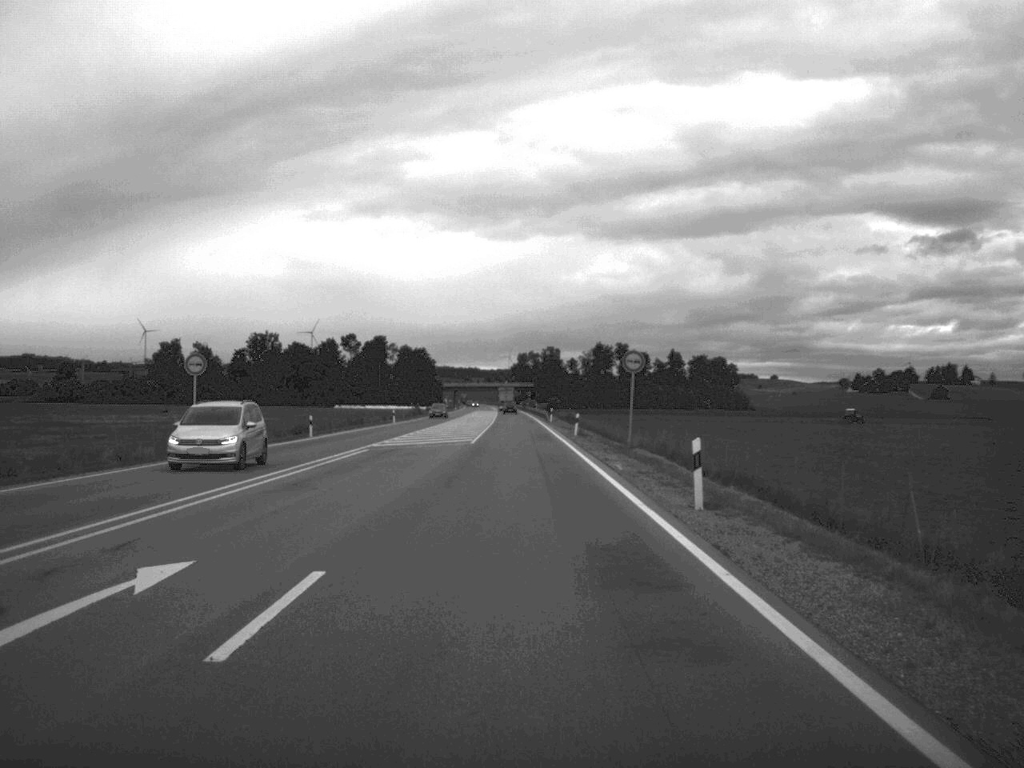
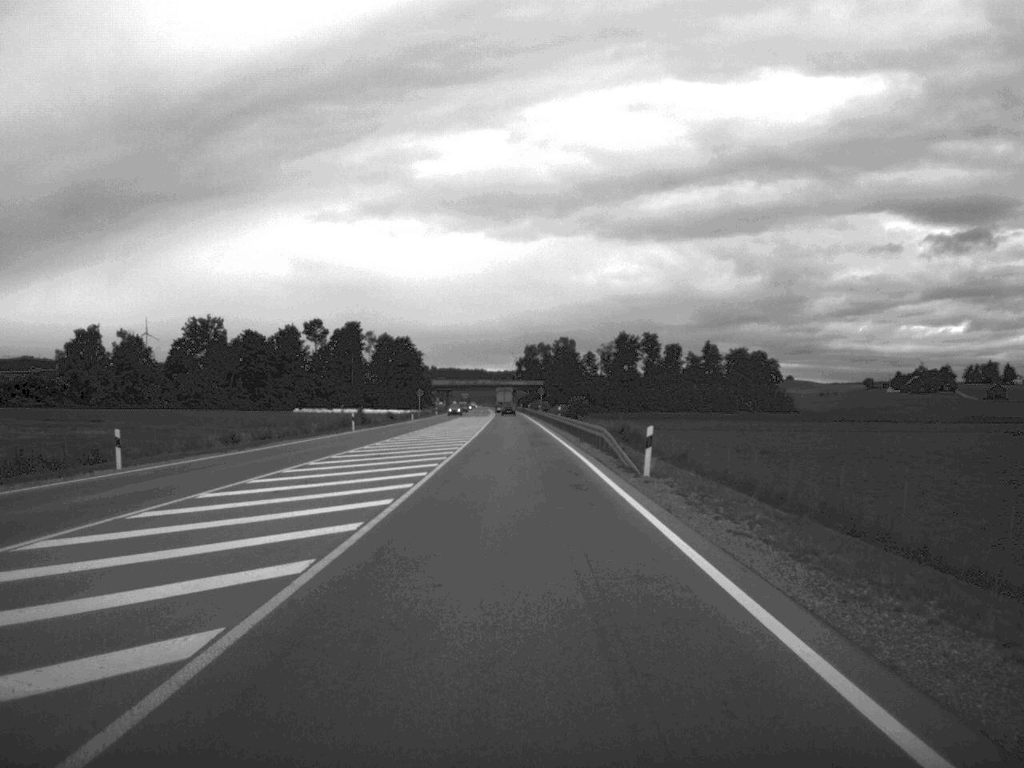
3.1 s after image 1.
(-0.5, +74.1) m; 0°
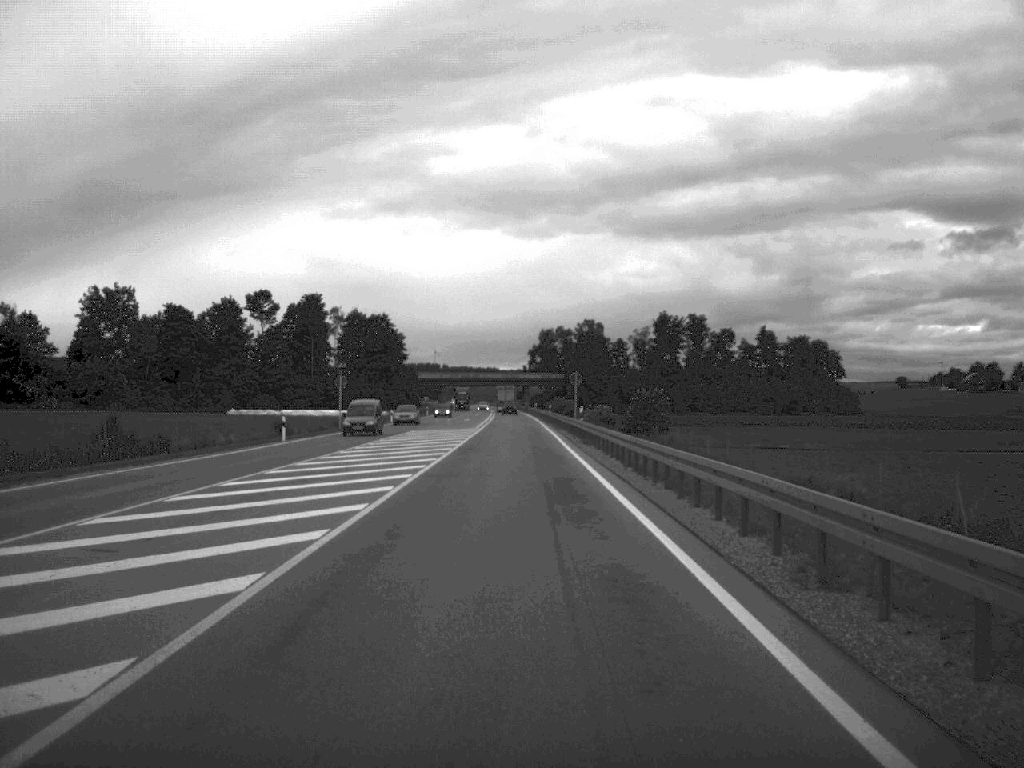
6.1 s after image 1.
(-0.5, +74.0) m; -1°
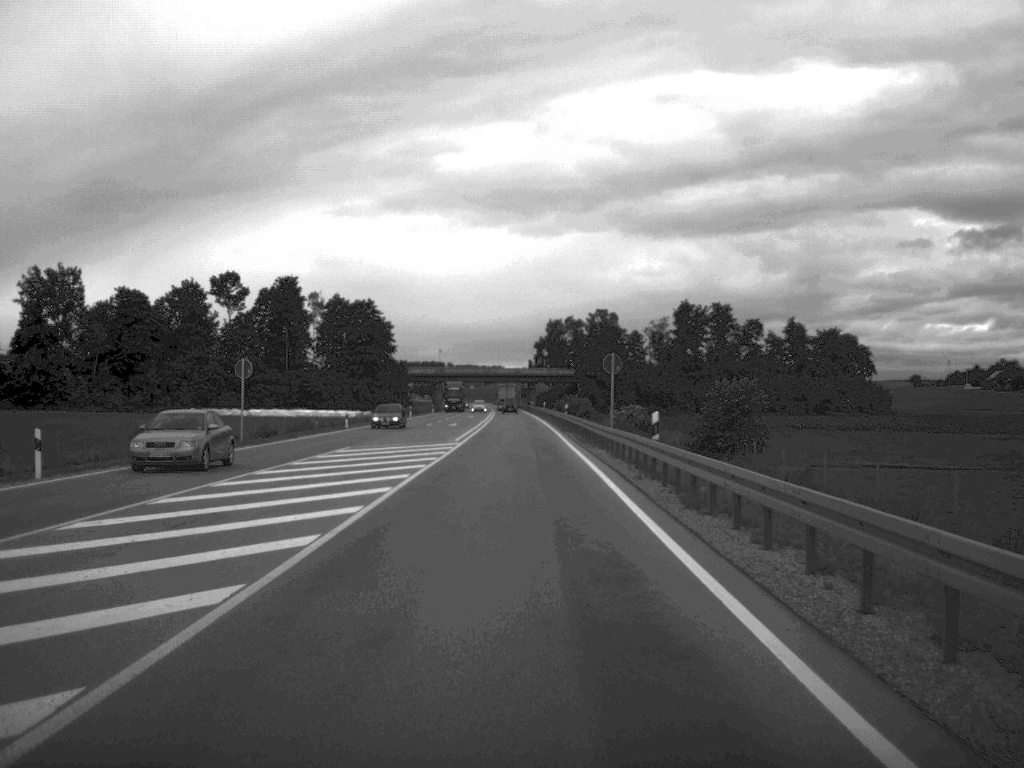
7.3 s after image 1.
(-0.1, +29.0) m; 0°
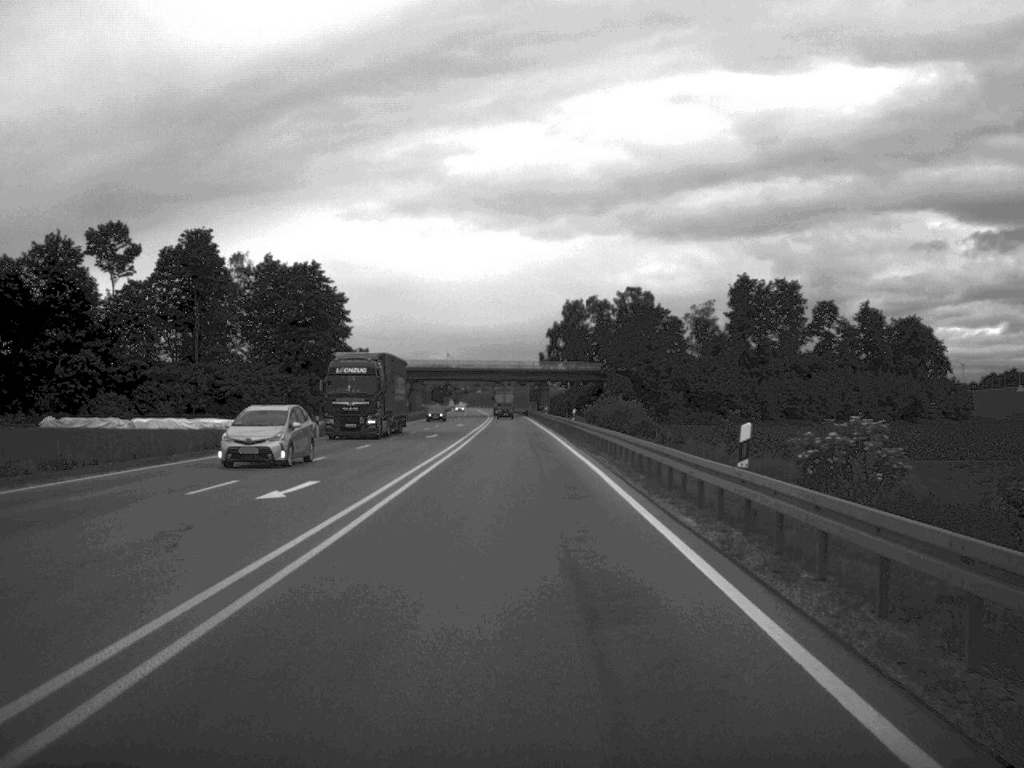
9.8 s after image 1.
(-0.2, +59.5) m; -1°
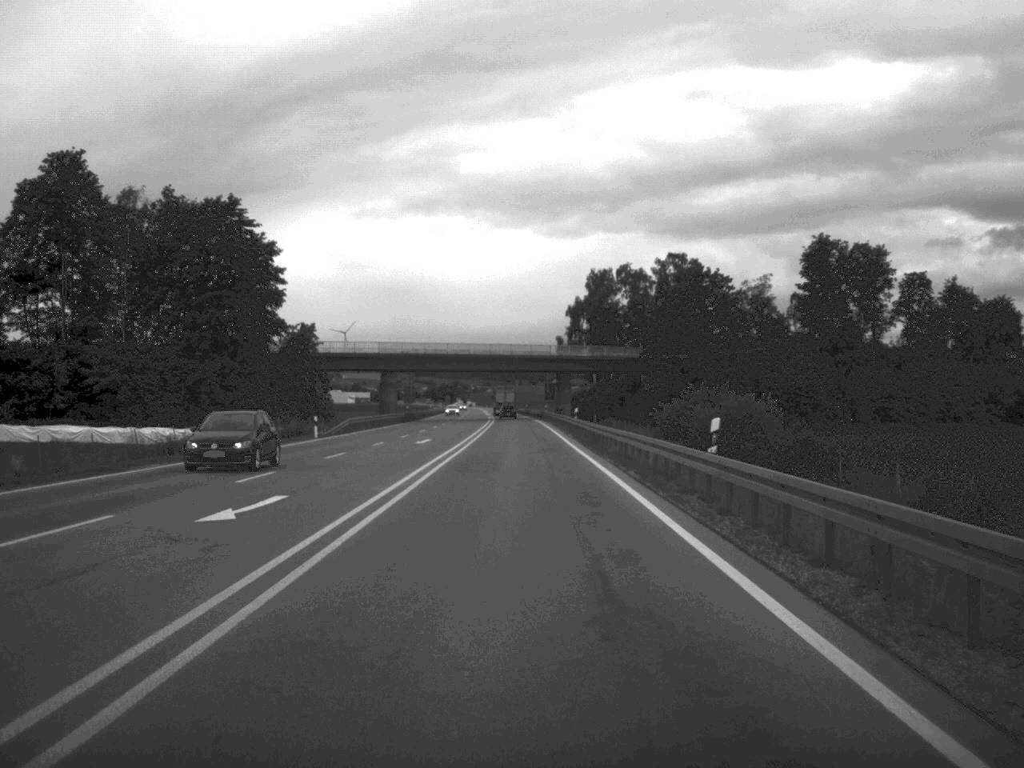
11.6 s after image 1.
(-0.3, +44.7) m; -1°
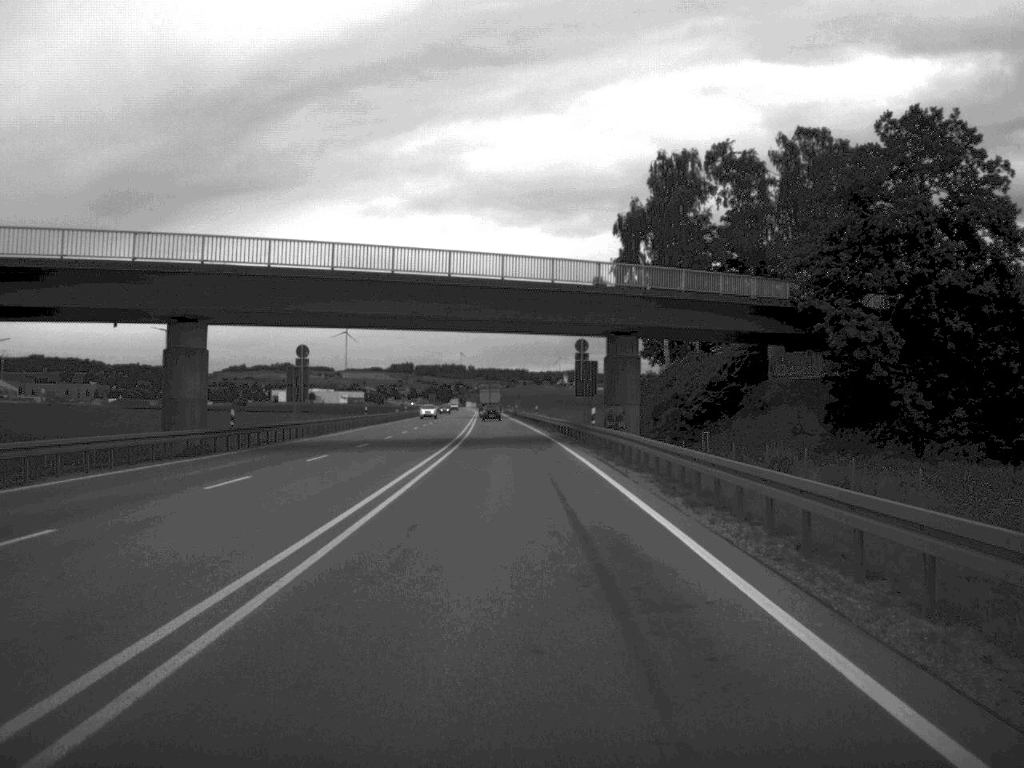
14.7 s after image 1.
(-0.4, +73.9) m; 0°
